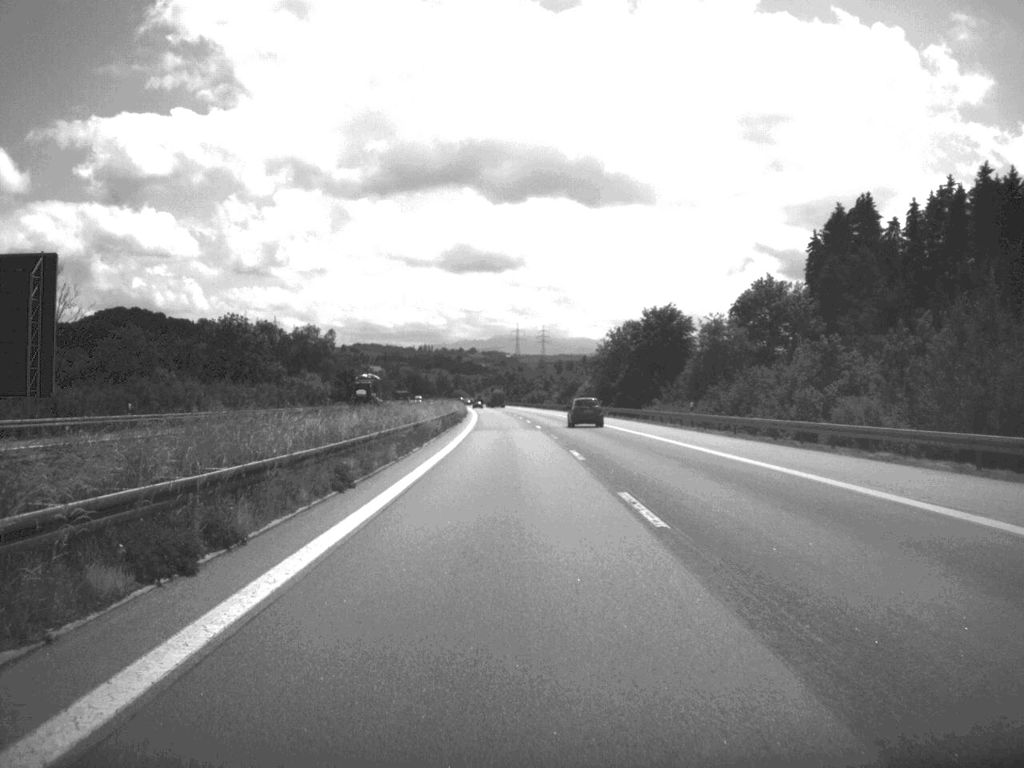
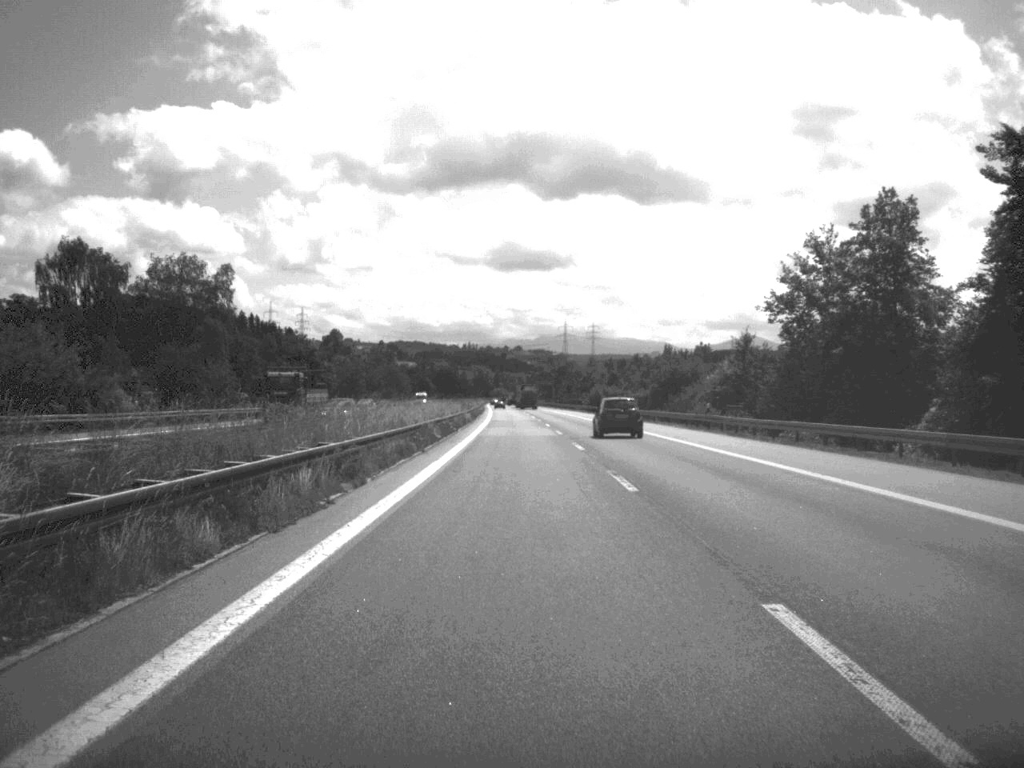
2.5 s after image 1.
(-2.2, +100.1) m; -2°
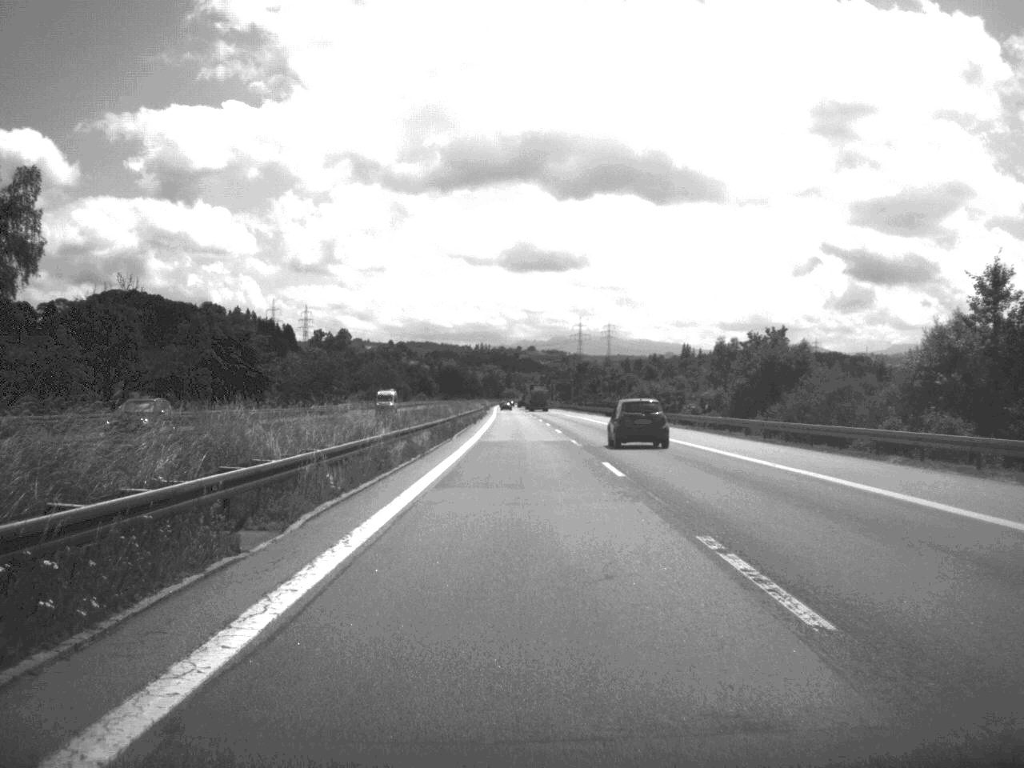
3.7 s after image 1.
(-0.3, +48.2) m; -1°
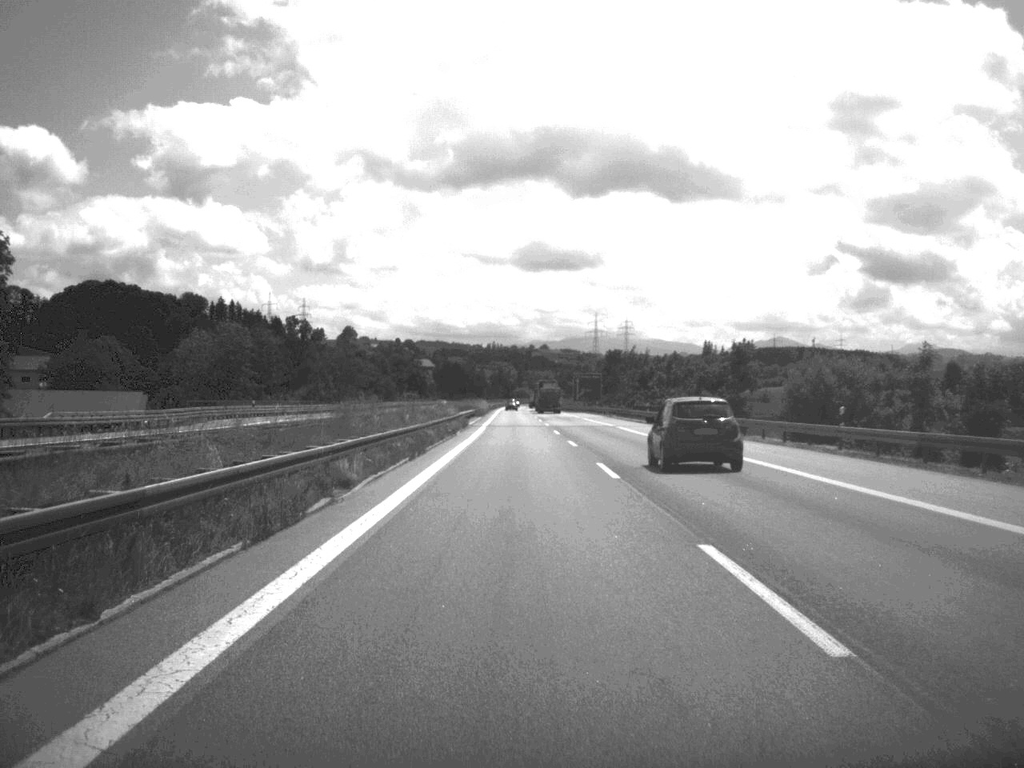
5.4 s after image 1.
(-0.4, +71.6) m; -1°
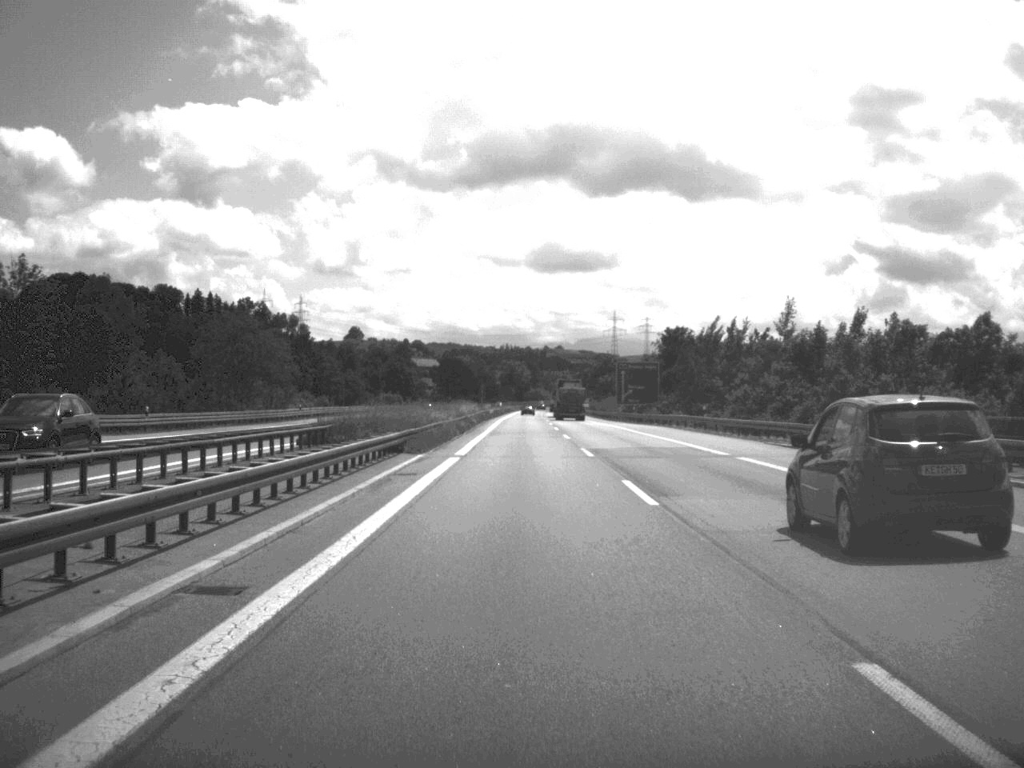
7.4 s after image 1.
(-0.6, +76.9) m; -1°
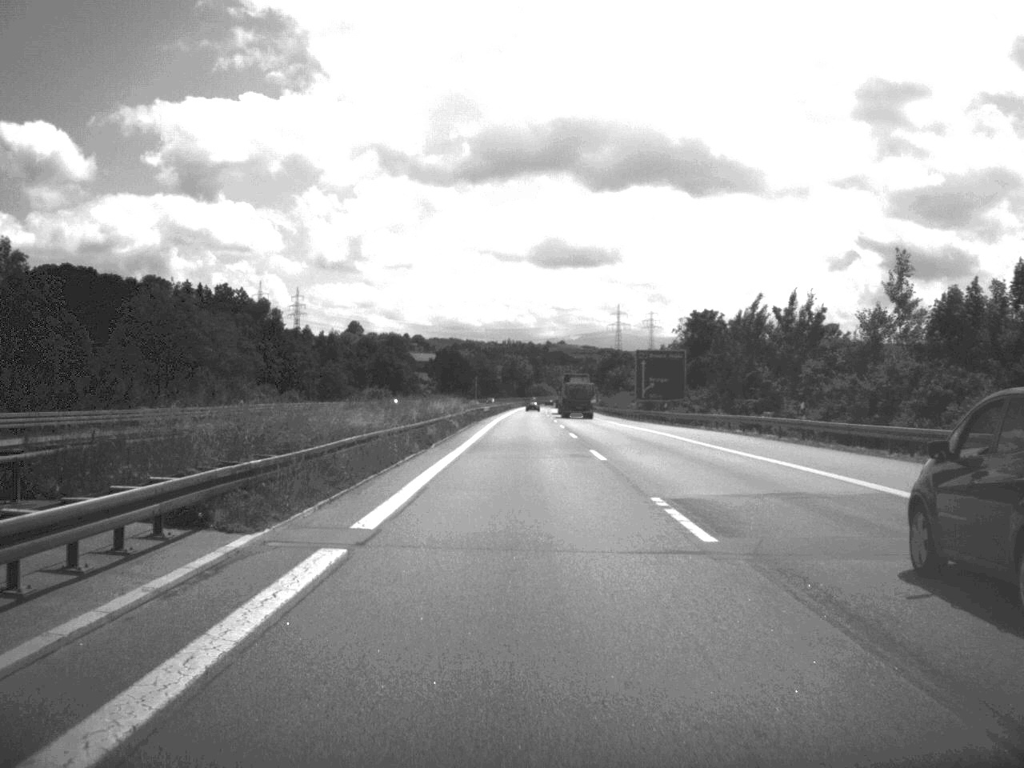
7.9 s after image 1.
(0.0, +23.3) m; 0°
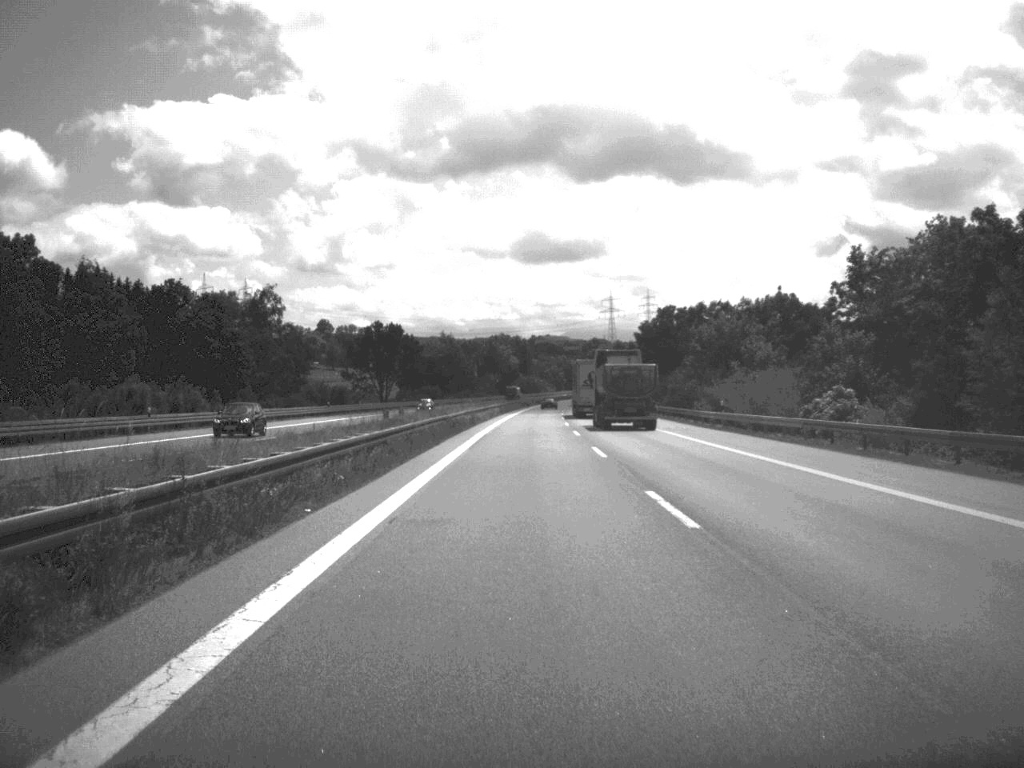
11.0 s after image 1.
(0.0, +122.9) m; 0°
